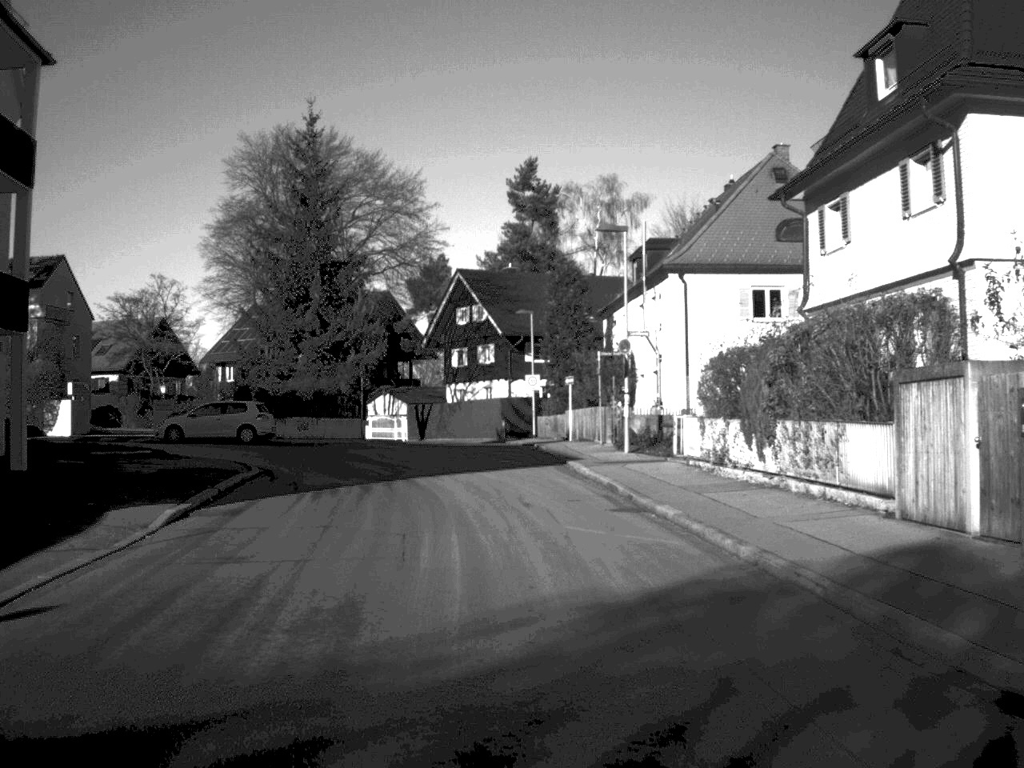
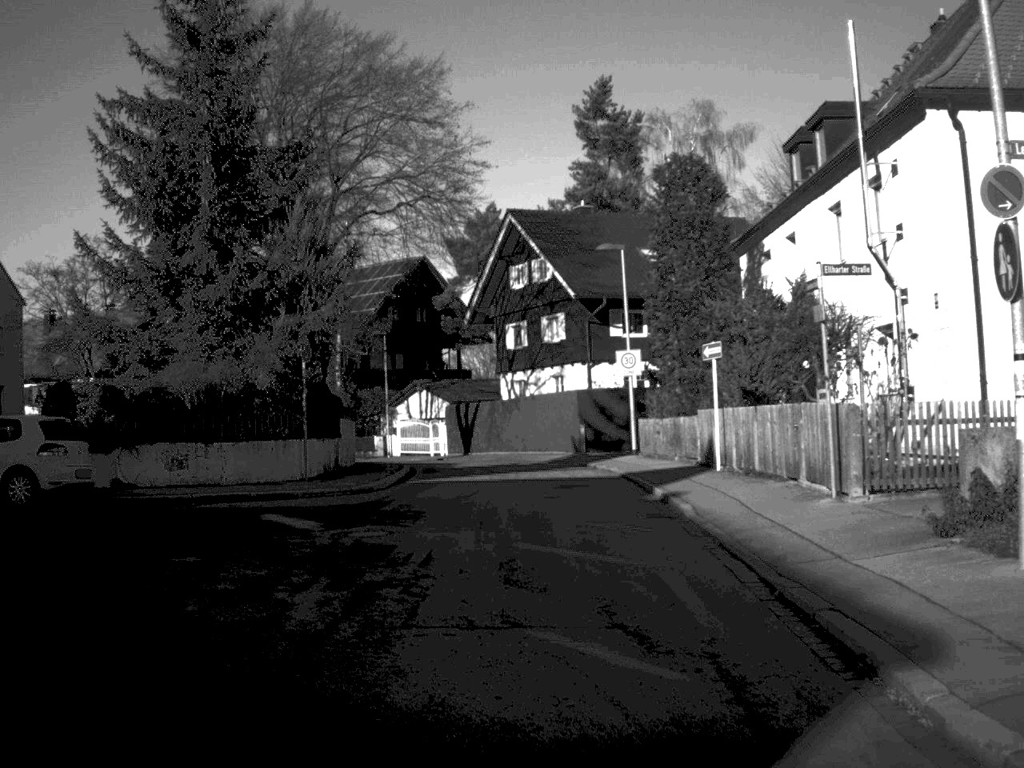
(-0.5, +24.0) m; -4°
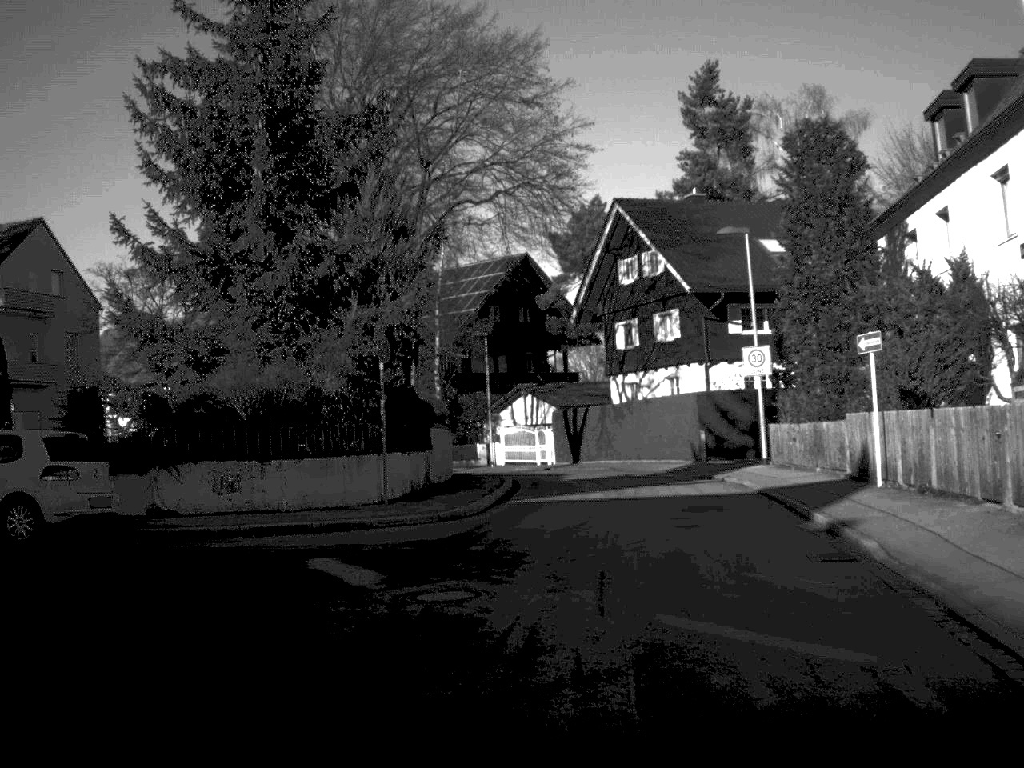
(-0.1, +4.1) m; -5°
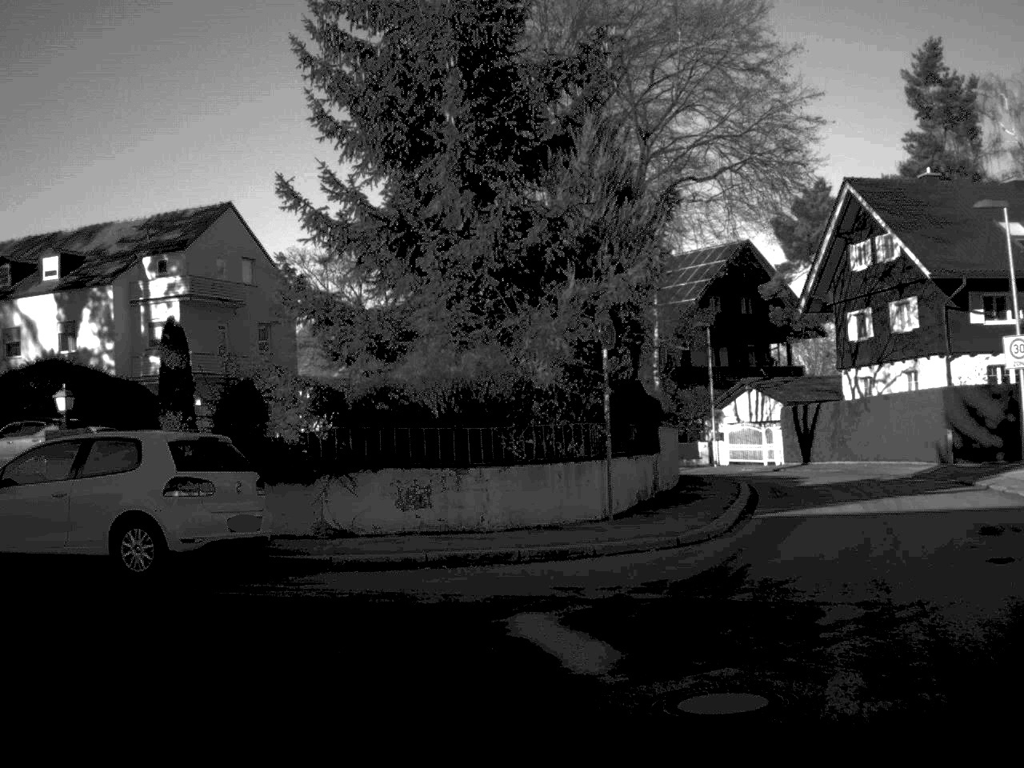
(-0.3, +3.7) m; -10°
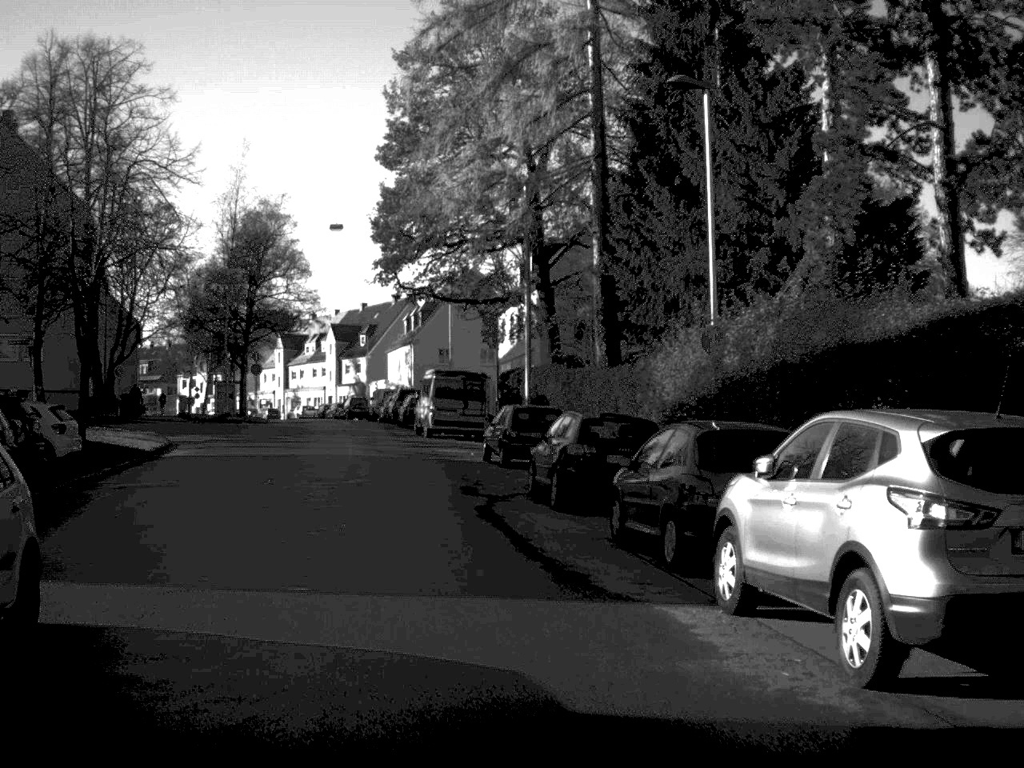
(-7.4, +11.8) m; -60°
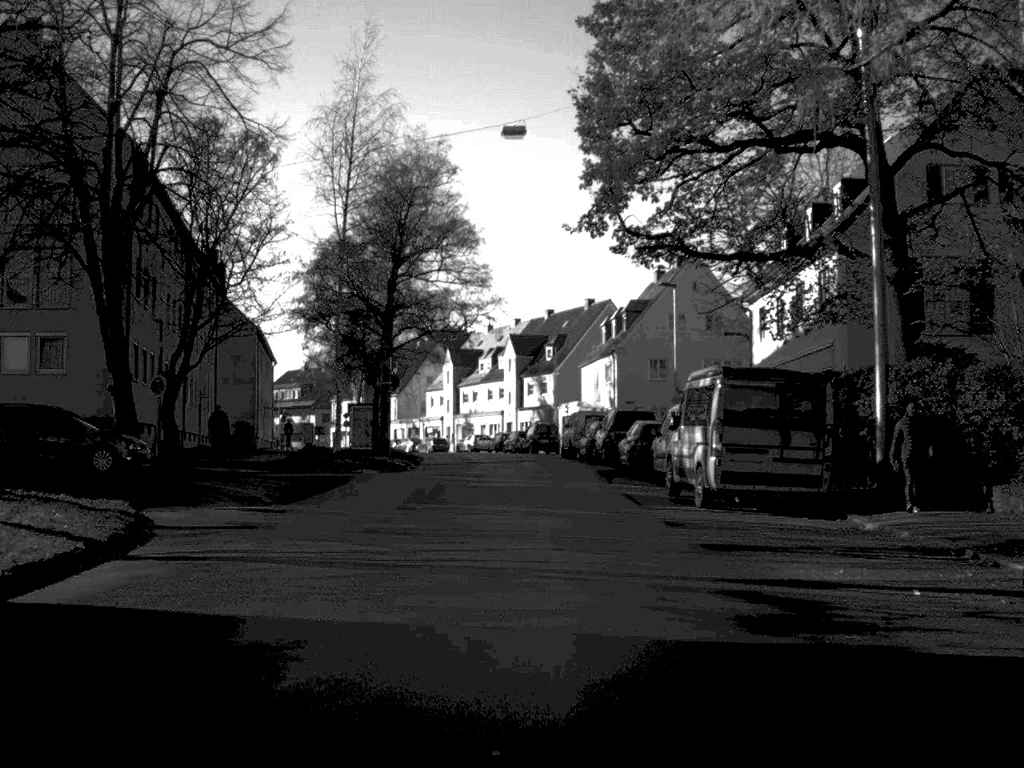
(-2.9, +22.1) m; -8°
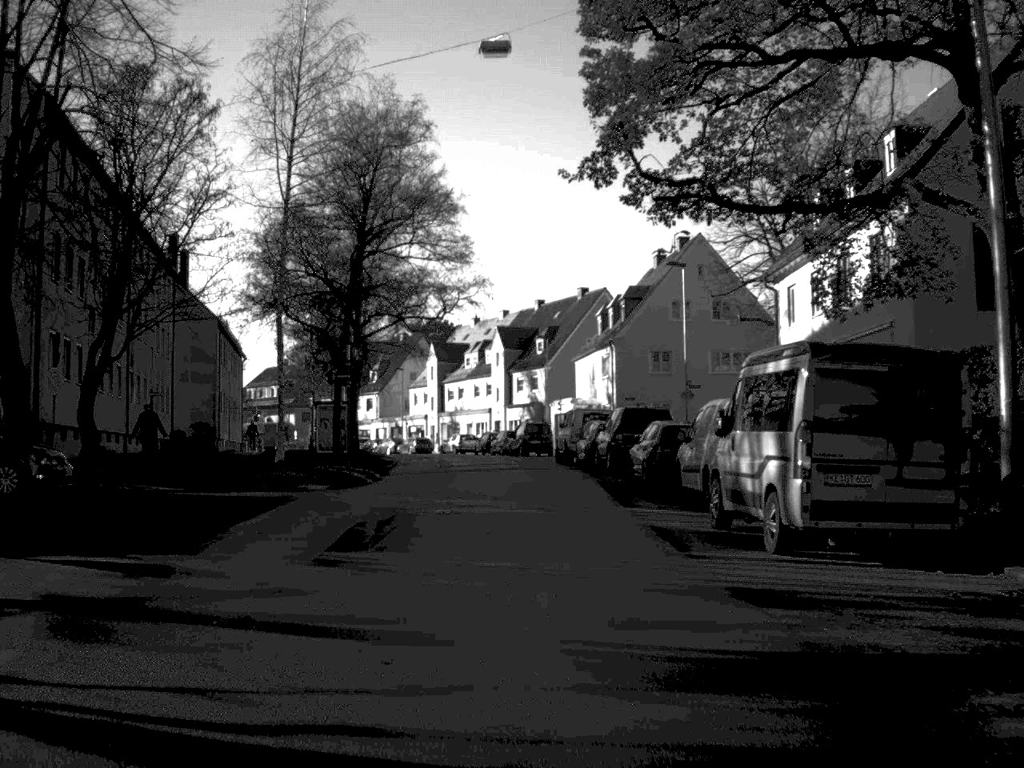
(0.0, +7.1) m; 0°
